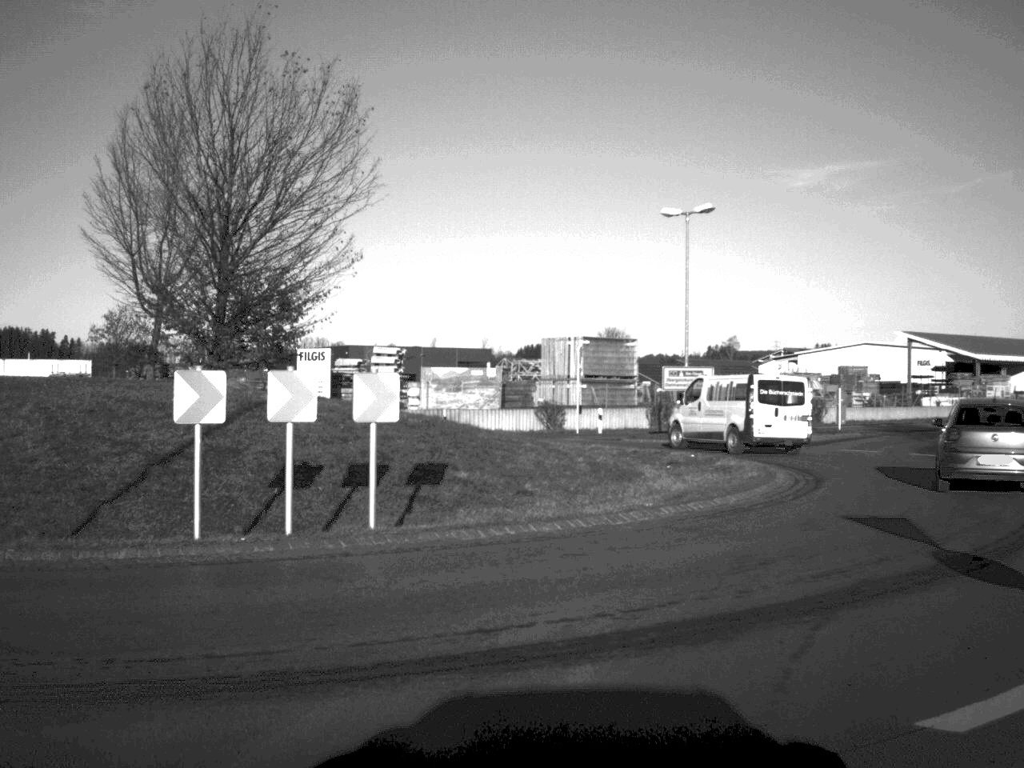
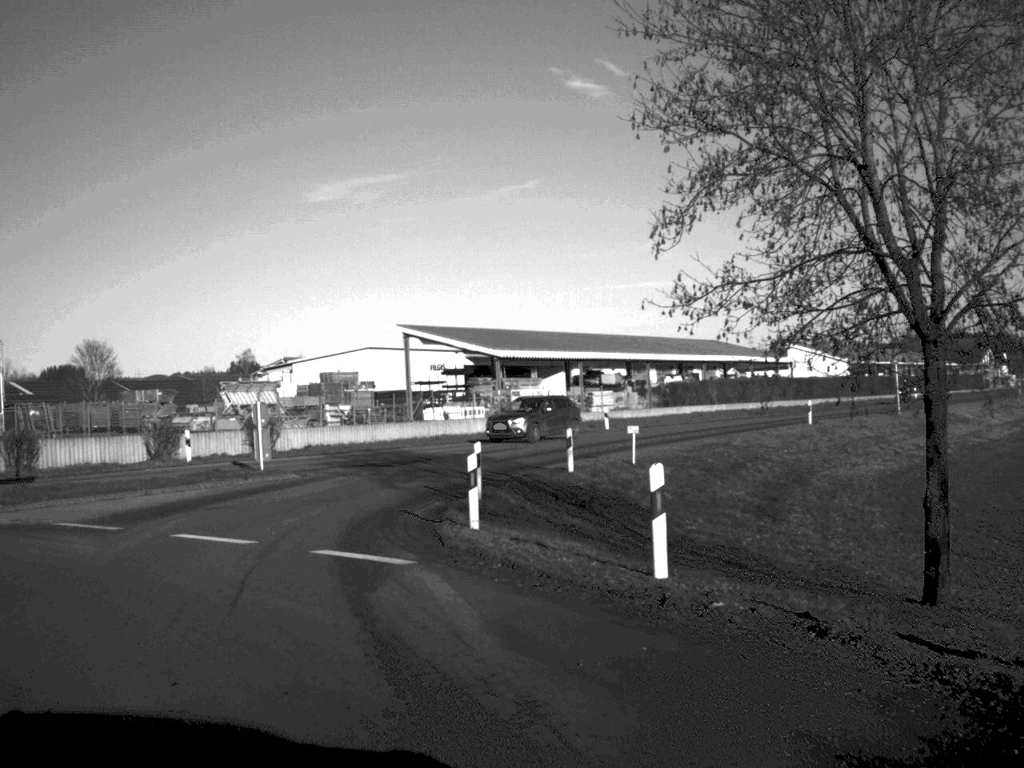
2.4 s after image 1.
(+6.6, +18.7) m; +20°
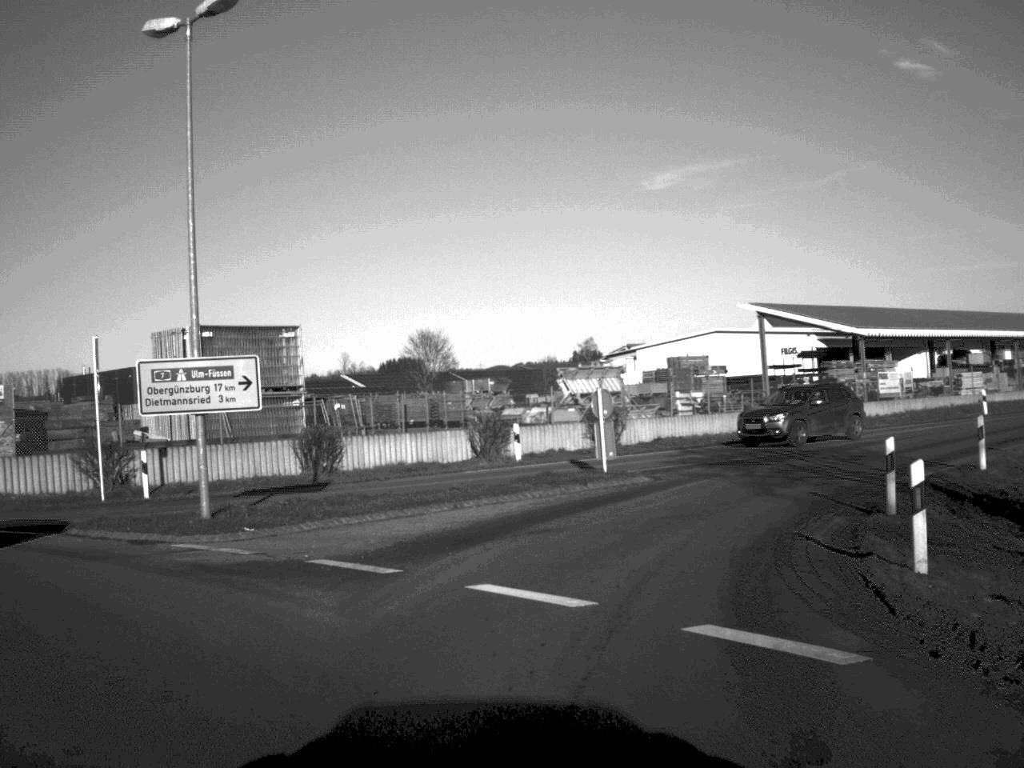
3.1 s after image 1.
(-0.7, +5.6) m; -16°
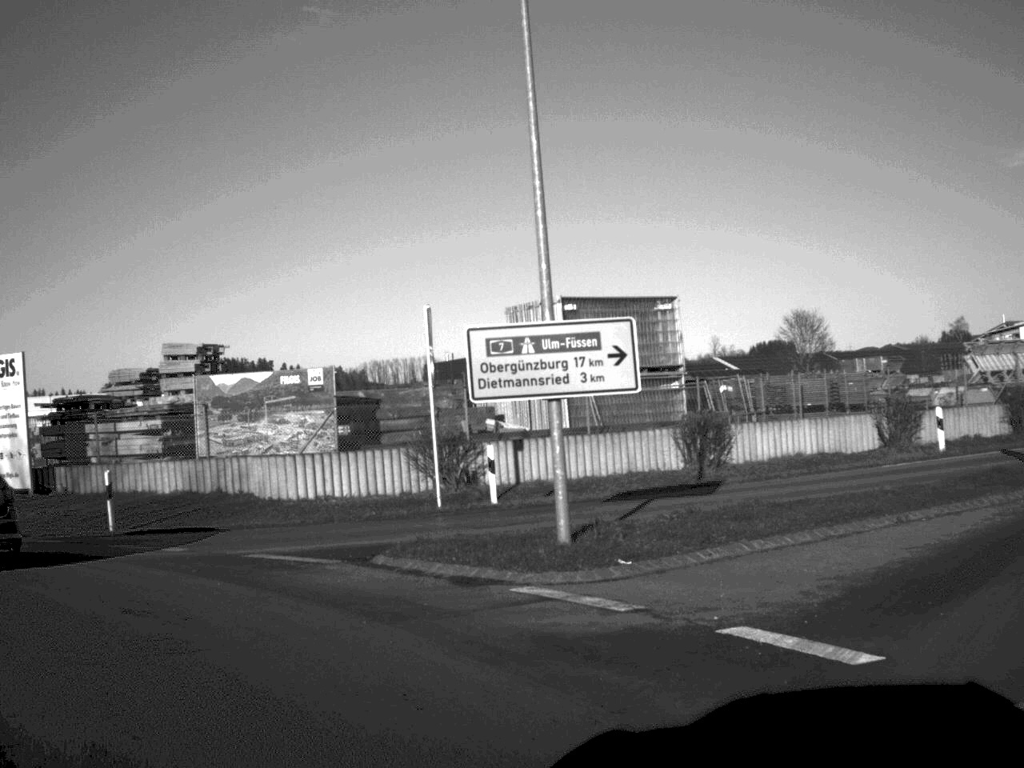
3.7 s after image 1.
(-0.7, +5.1) m; -17°
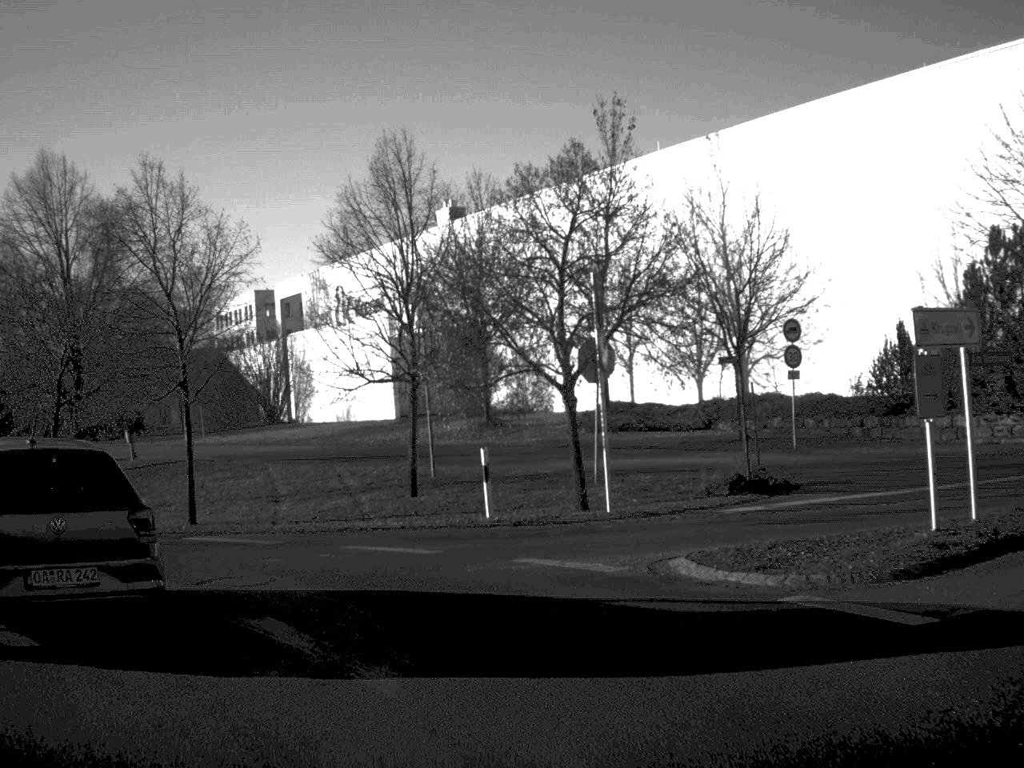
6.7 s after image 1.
(-17.1, +18.2) m; -86°
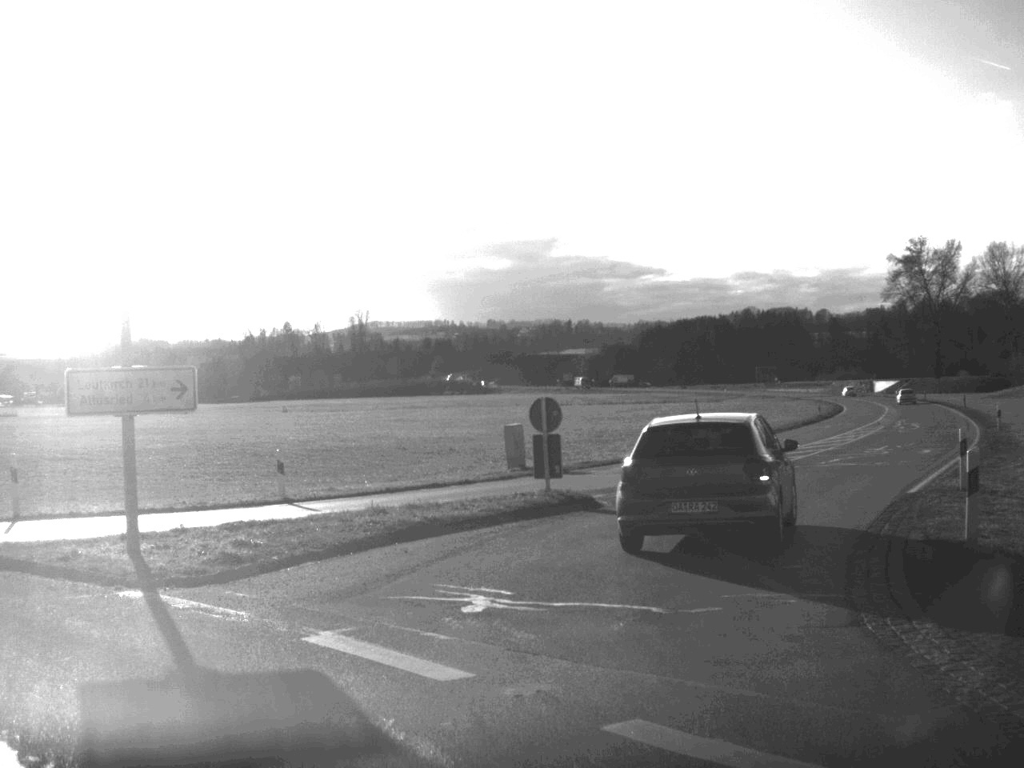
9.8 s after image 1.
(-13.6, +19.0) m; -60°
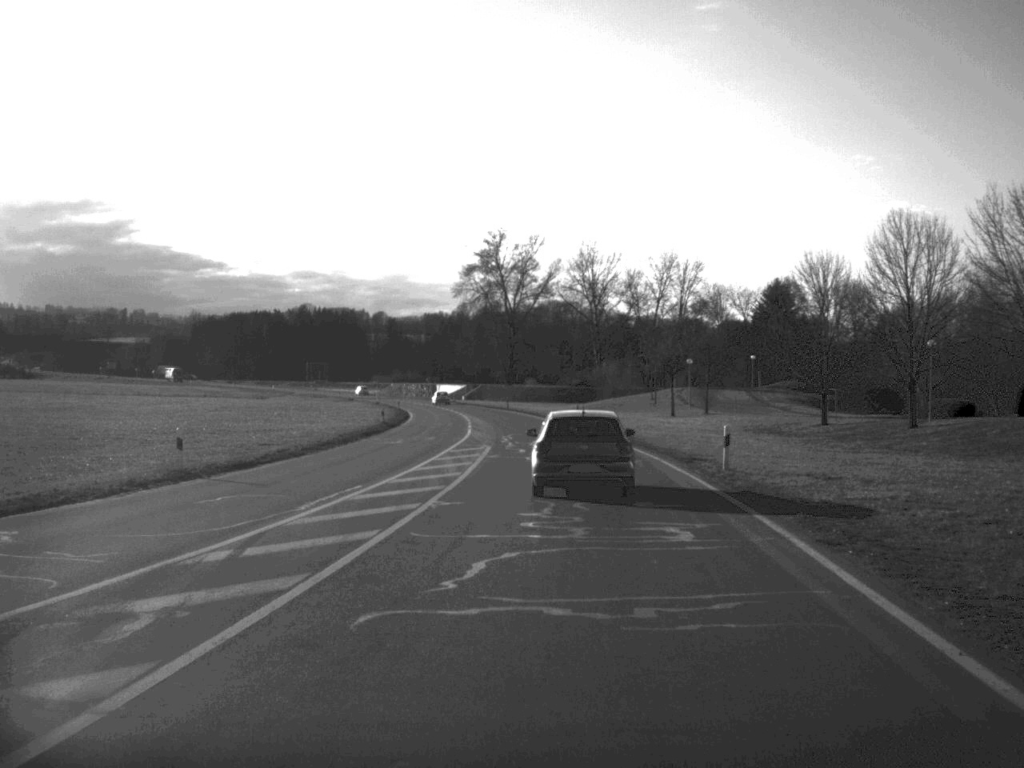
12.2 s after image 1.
(+3.9, +21.3) m; +20°
